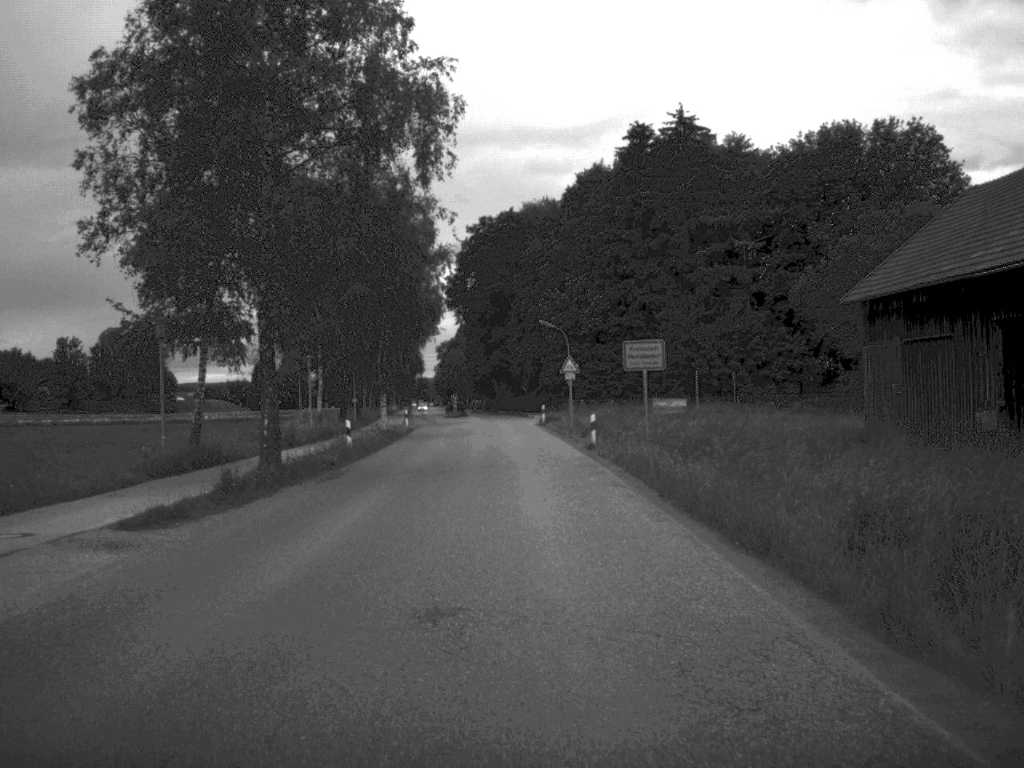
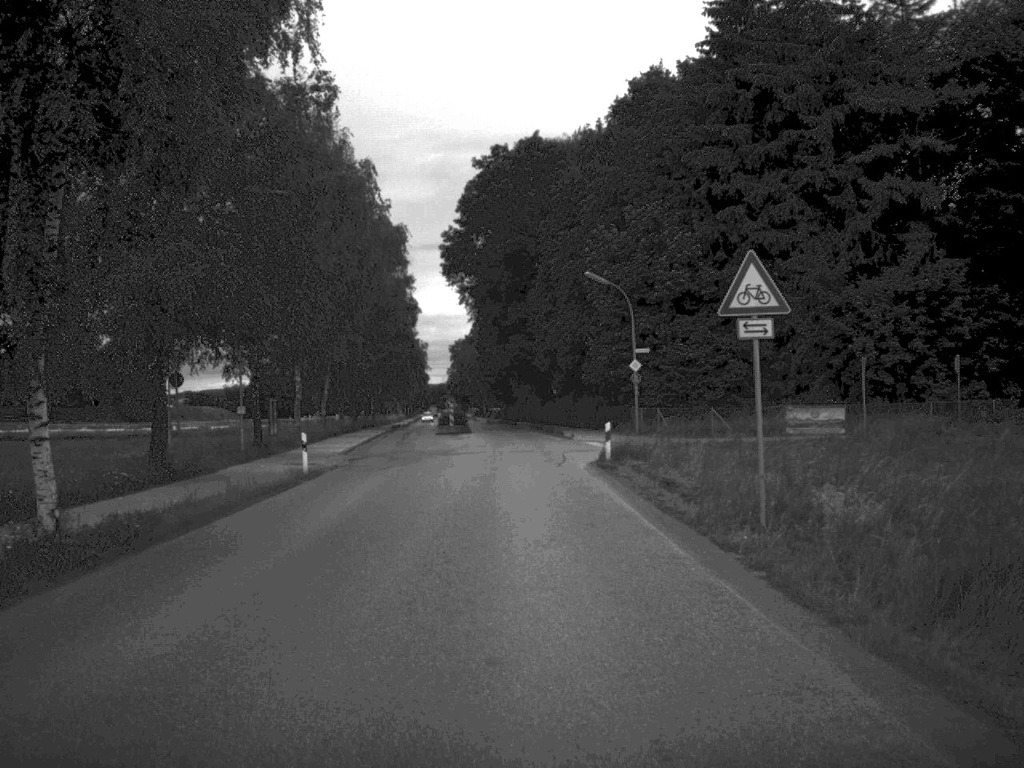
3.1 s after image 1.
(-0.5, +39.3) m; -1°
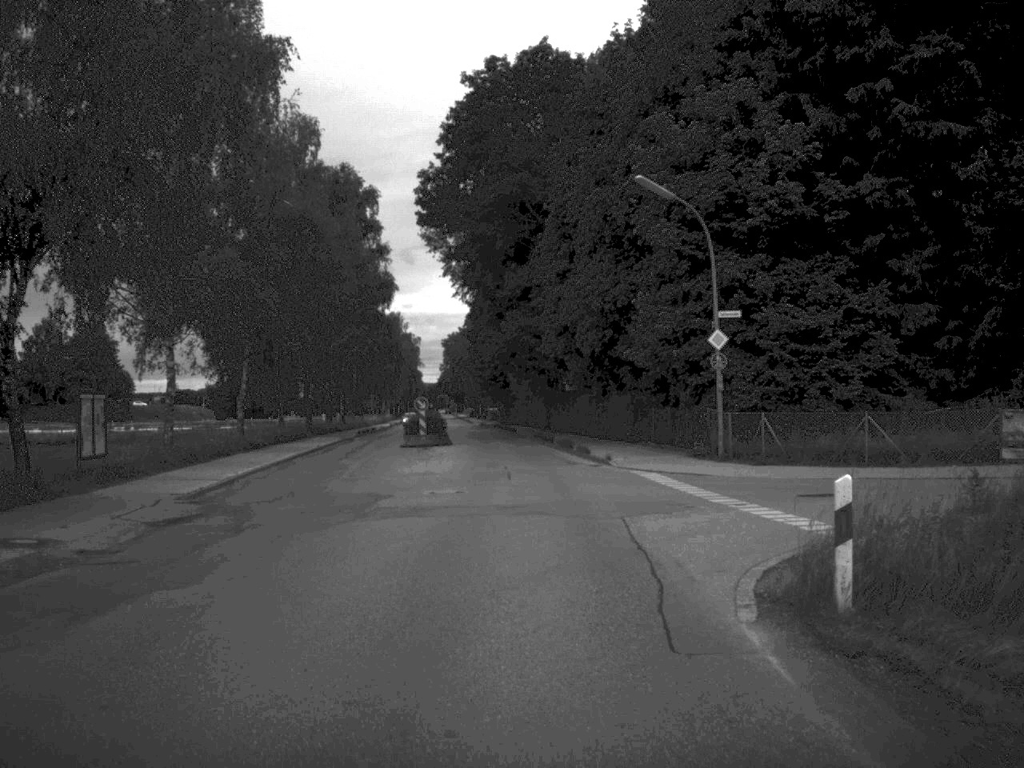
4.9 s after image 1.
(-0.2, +23.3) m; 0°
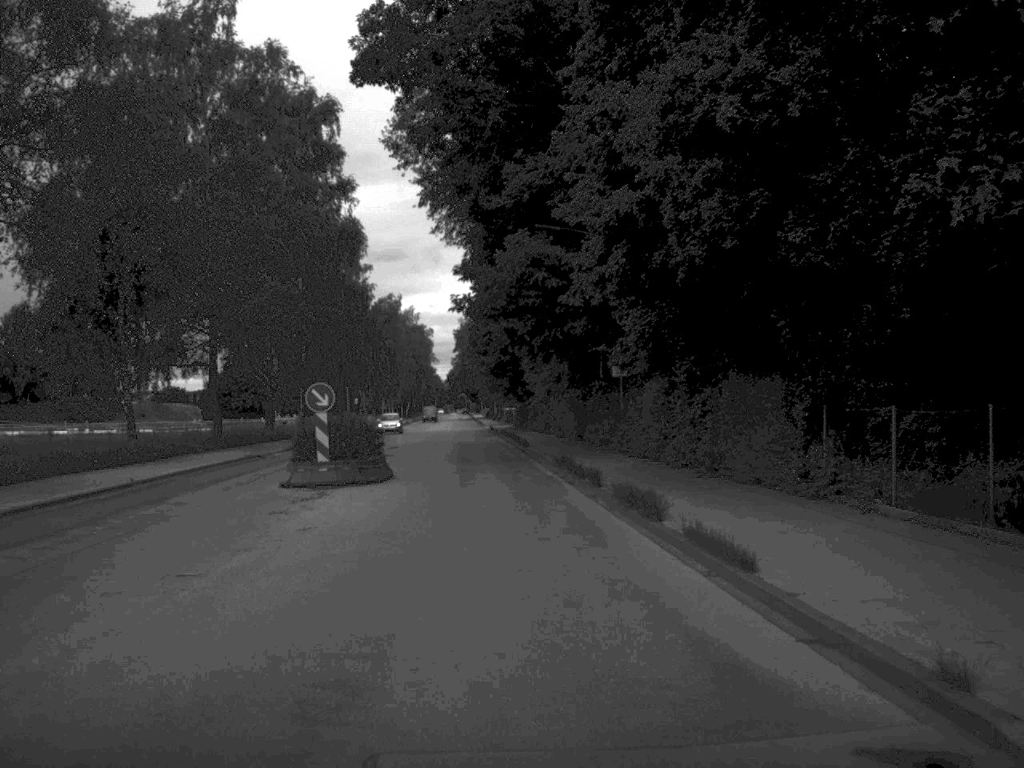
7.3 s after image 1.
(+0.2, +28.7) m; -1°
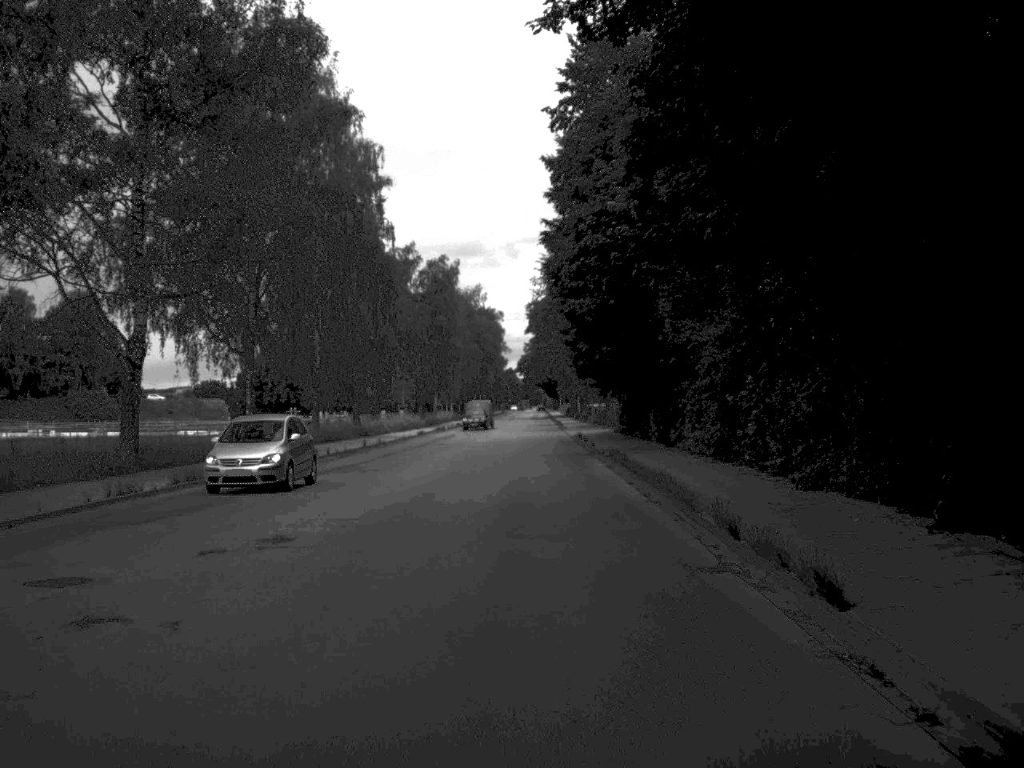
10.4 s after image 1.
(-1.5, +36.9) m; -4°
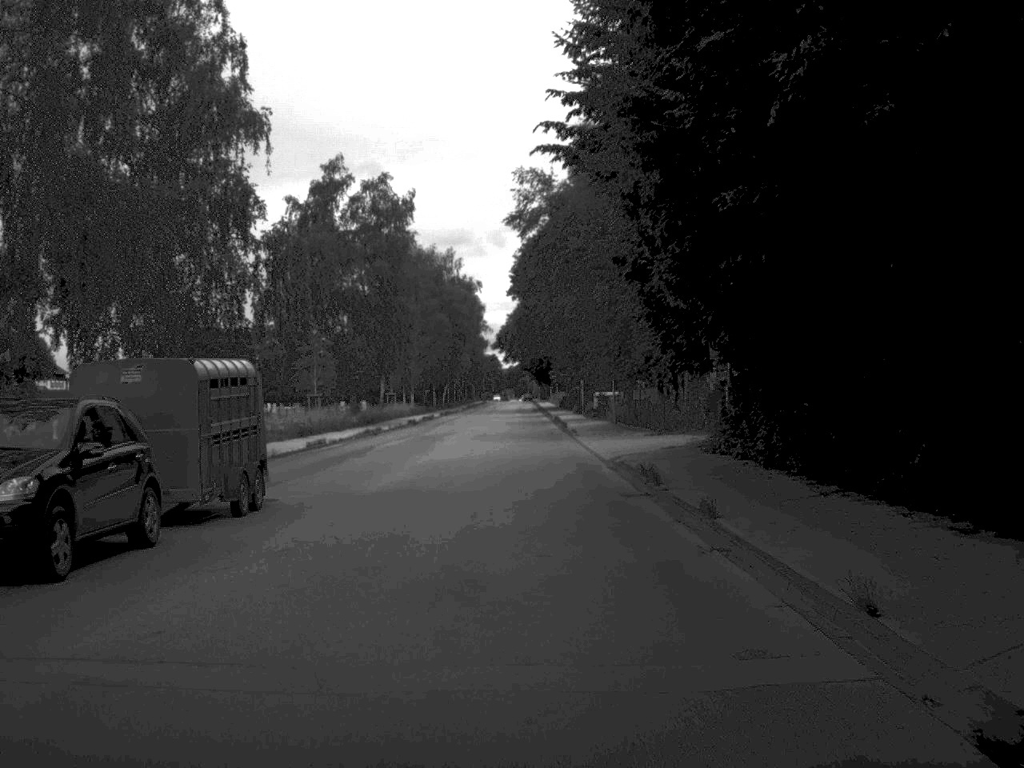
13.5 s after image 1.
(+0.1, +38.7) m; 0°
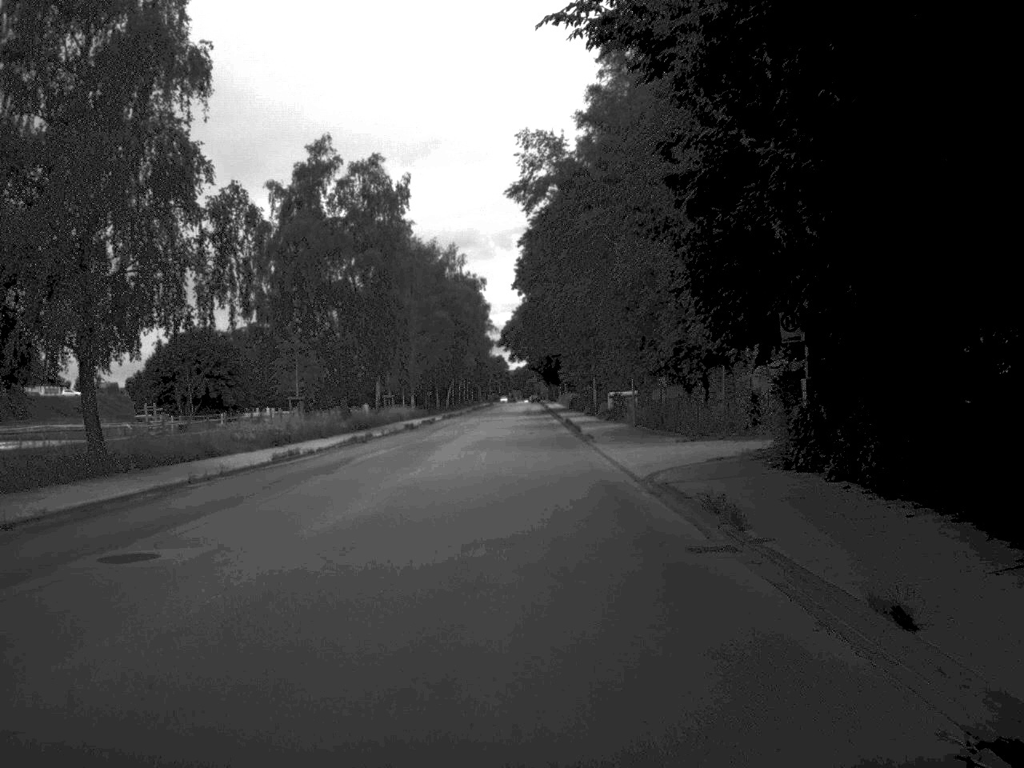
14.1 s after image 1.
(0.0, +7.5) m; 0°
